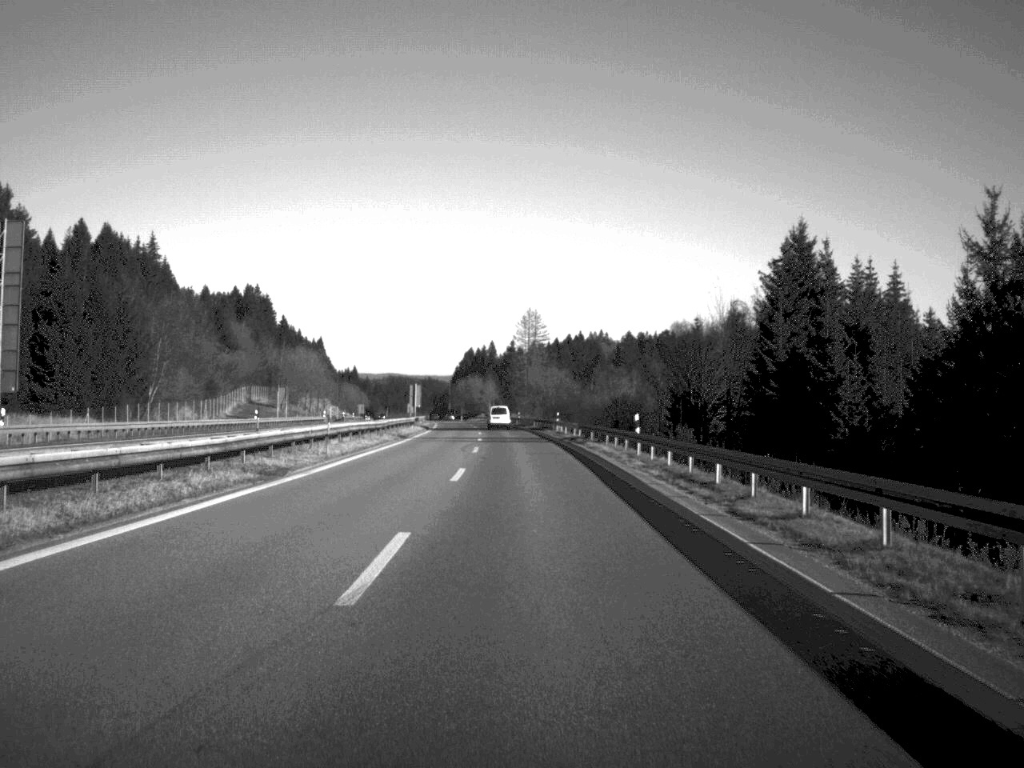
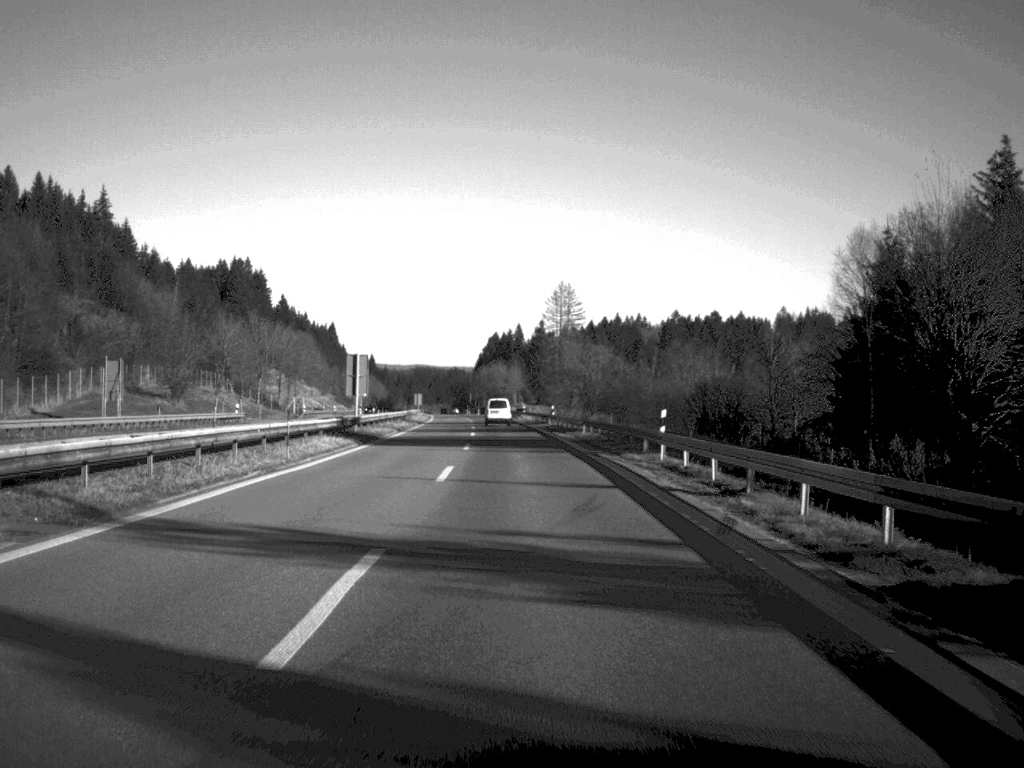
(-0.6, +55.7) m; -1°
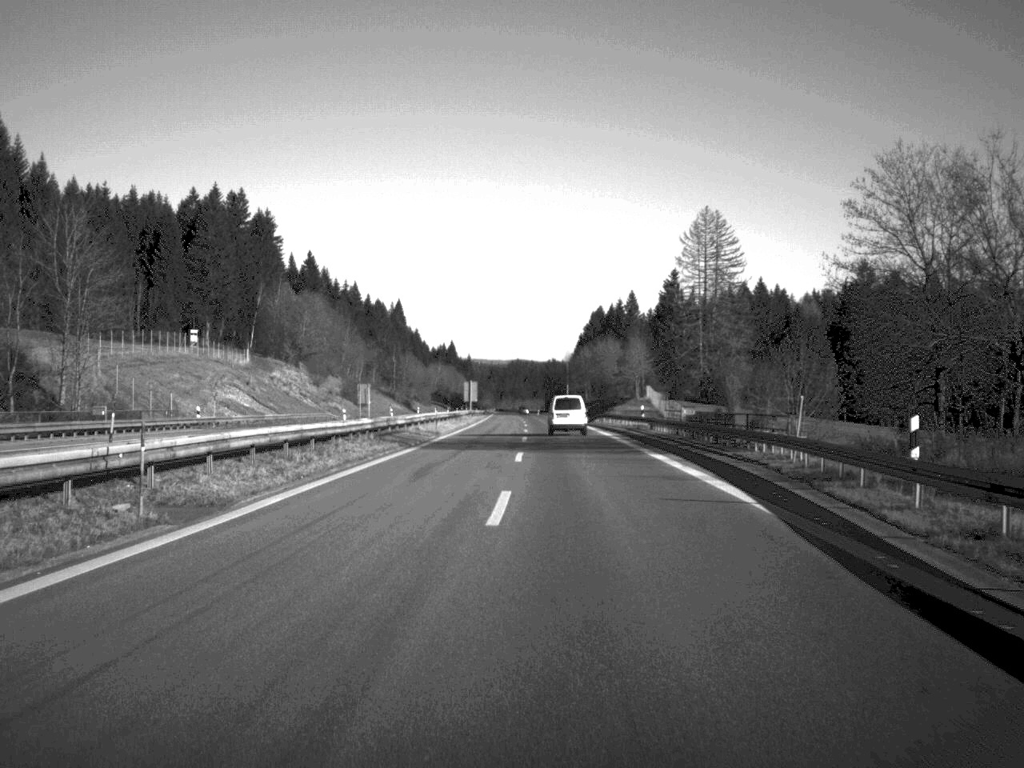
(-4.4, +115.4) m; -5°
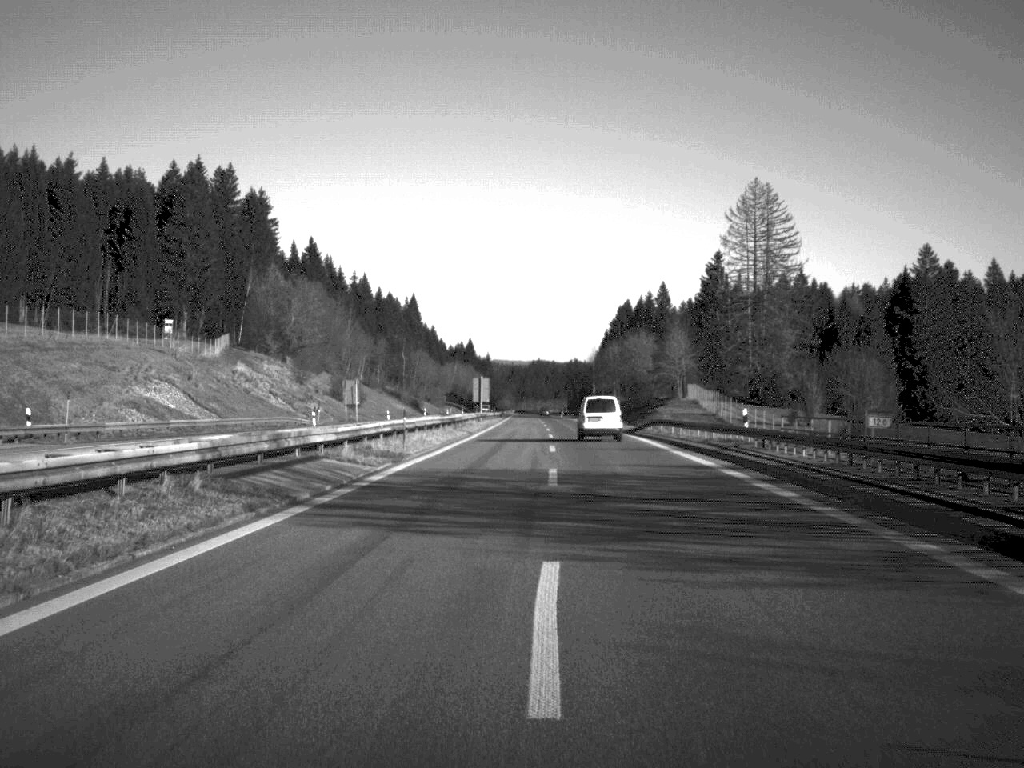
(-0.2, +27.3) m; -1°
